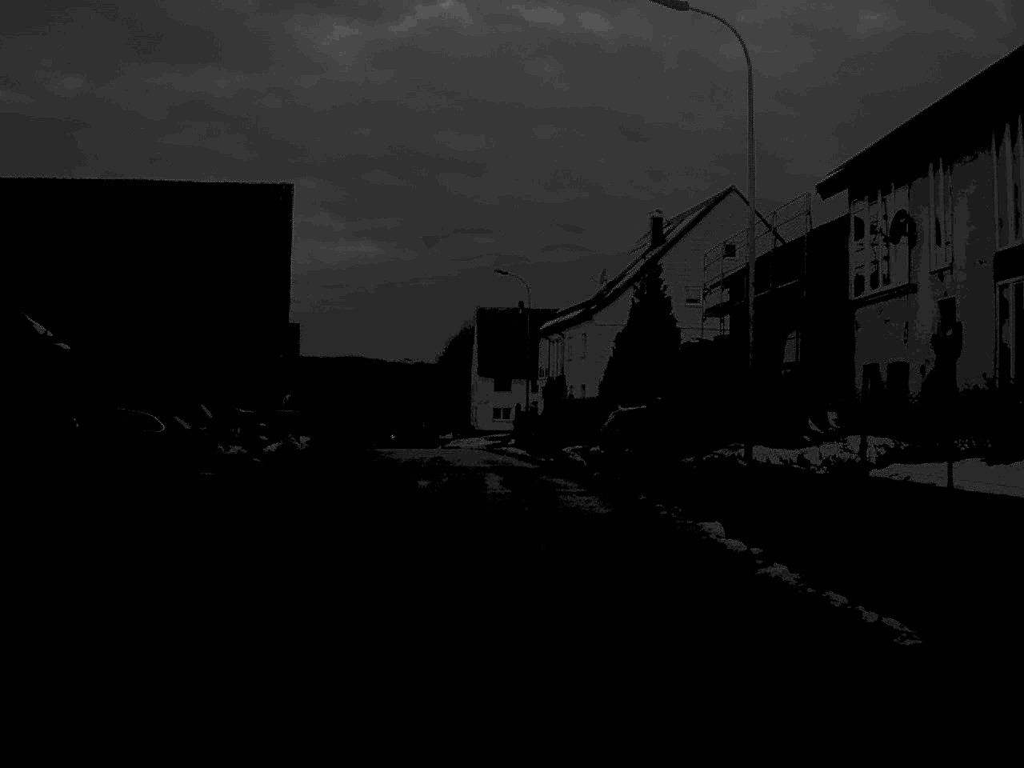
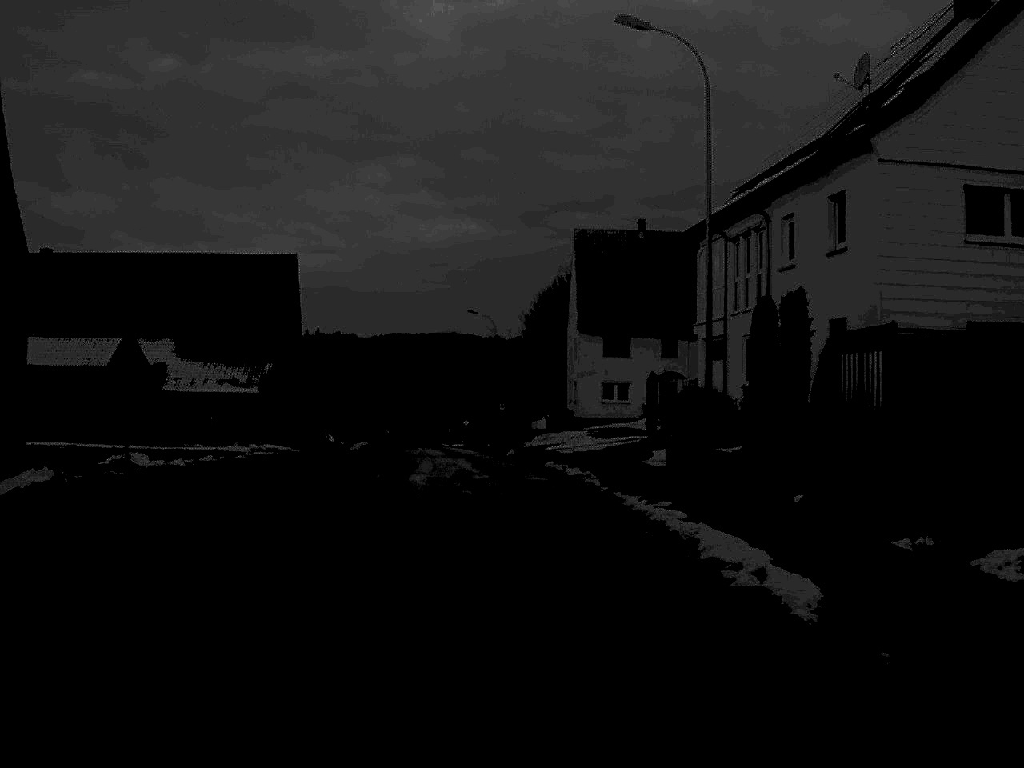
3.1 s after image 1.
(-1.3, +39.7) m; -5°
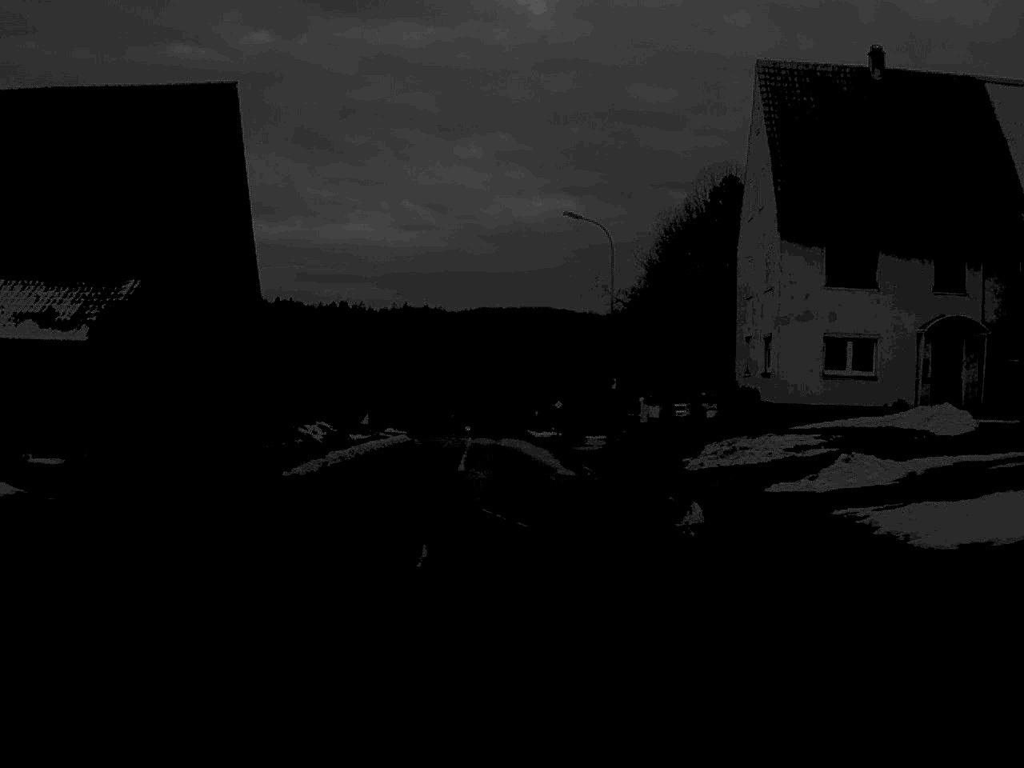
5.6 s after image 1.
(-1.5, +34.5) m; -4°
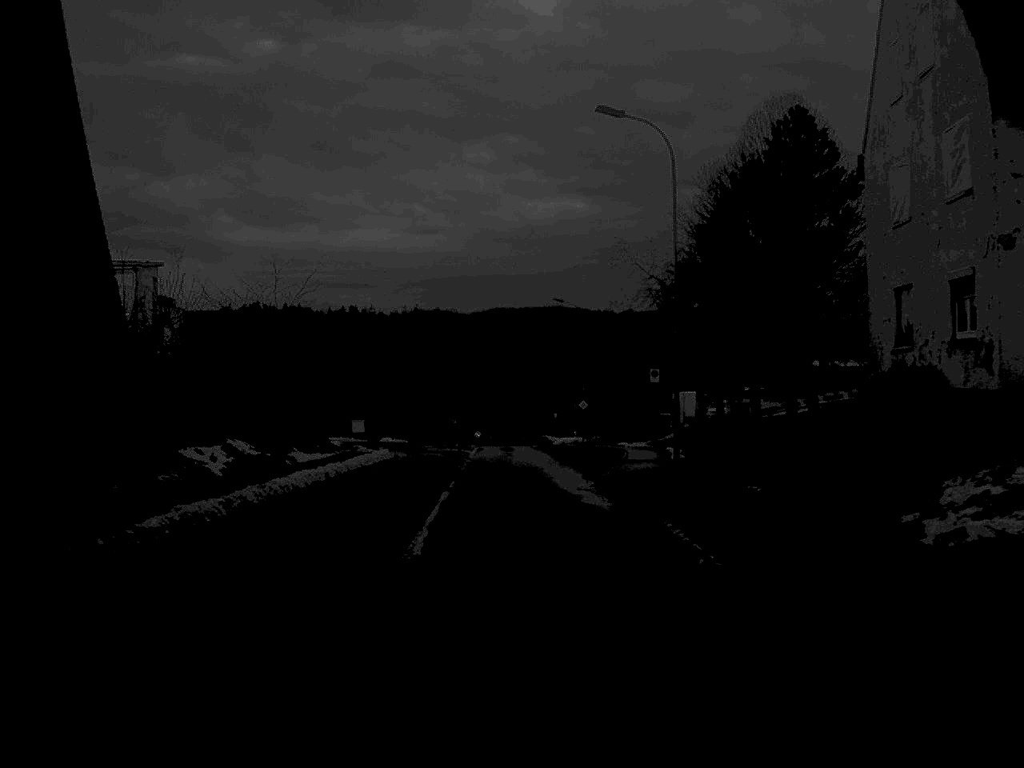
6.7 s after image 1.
(-0.1, +16.4) m; -1°
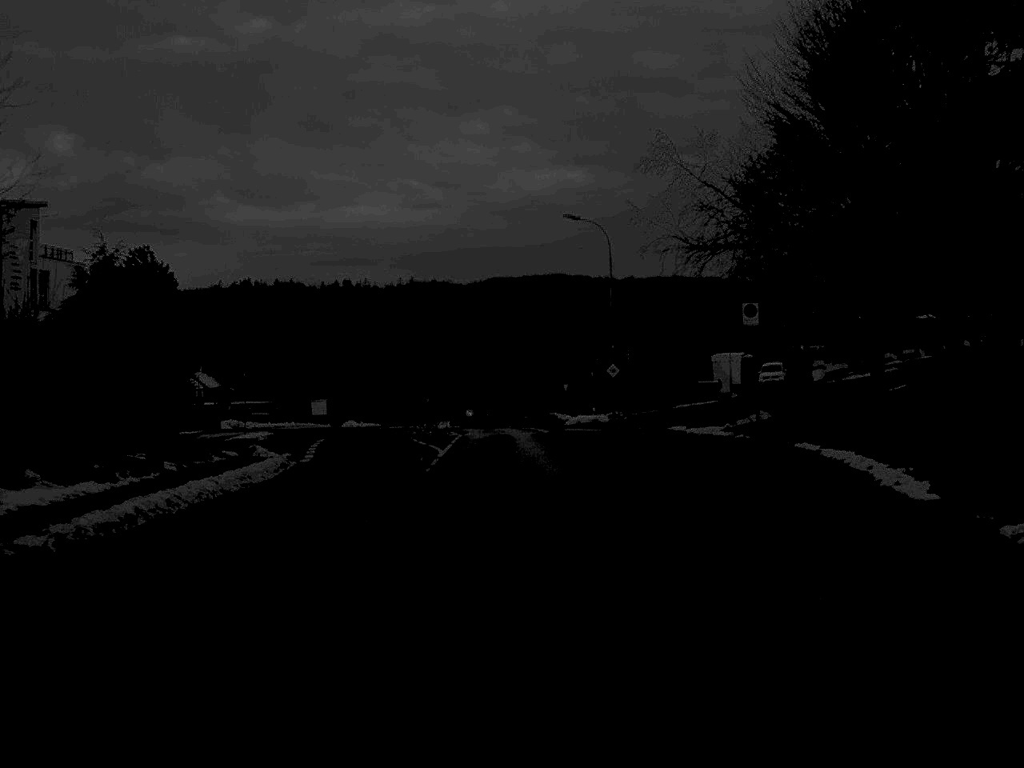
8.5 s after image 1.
(0.0, +23.7) m; 0°
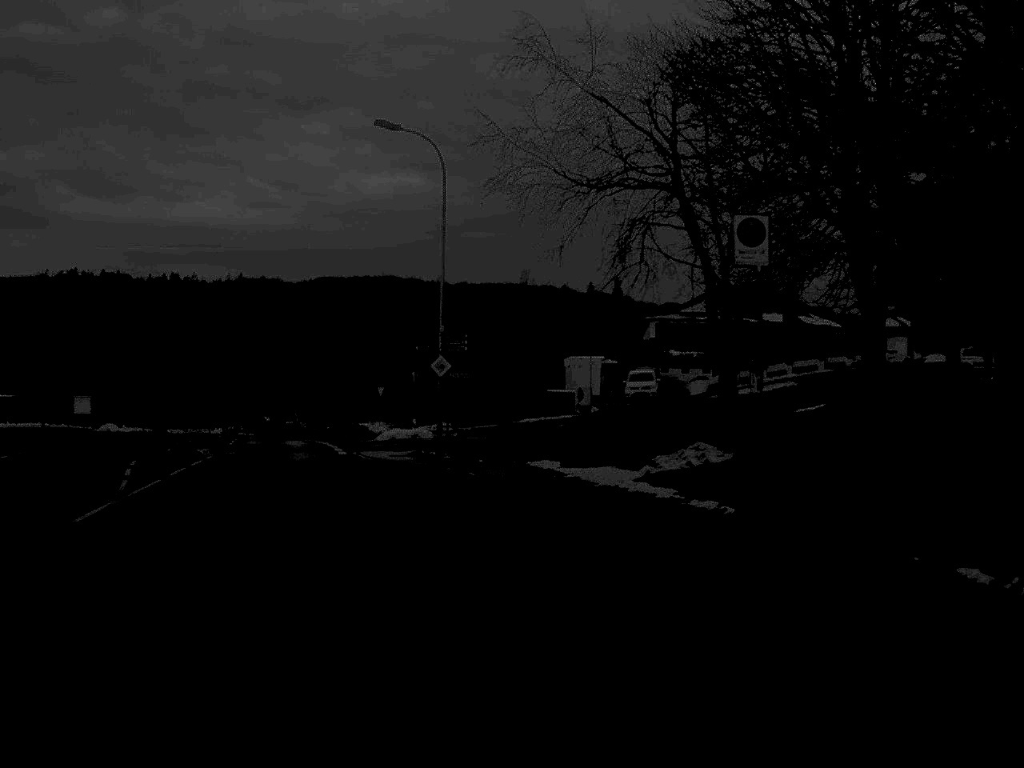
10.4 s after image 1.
(+1.1, +17.8) m; +8°
